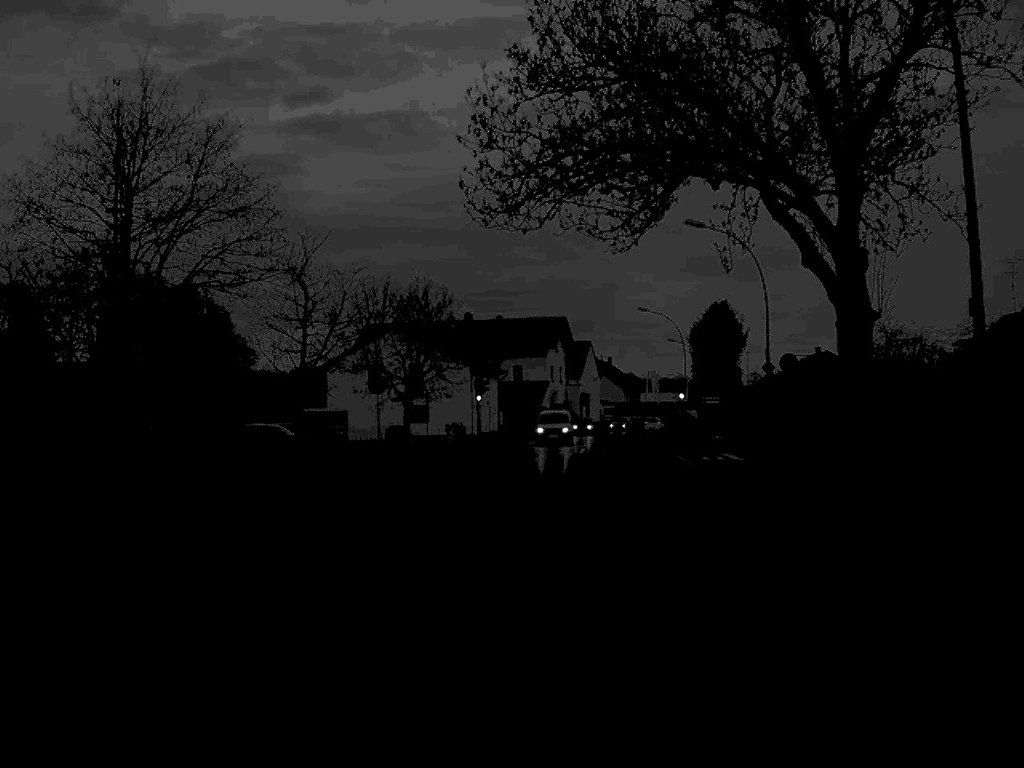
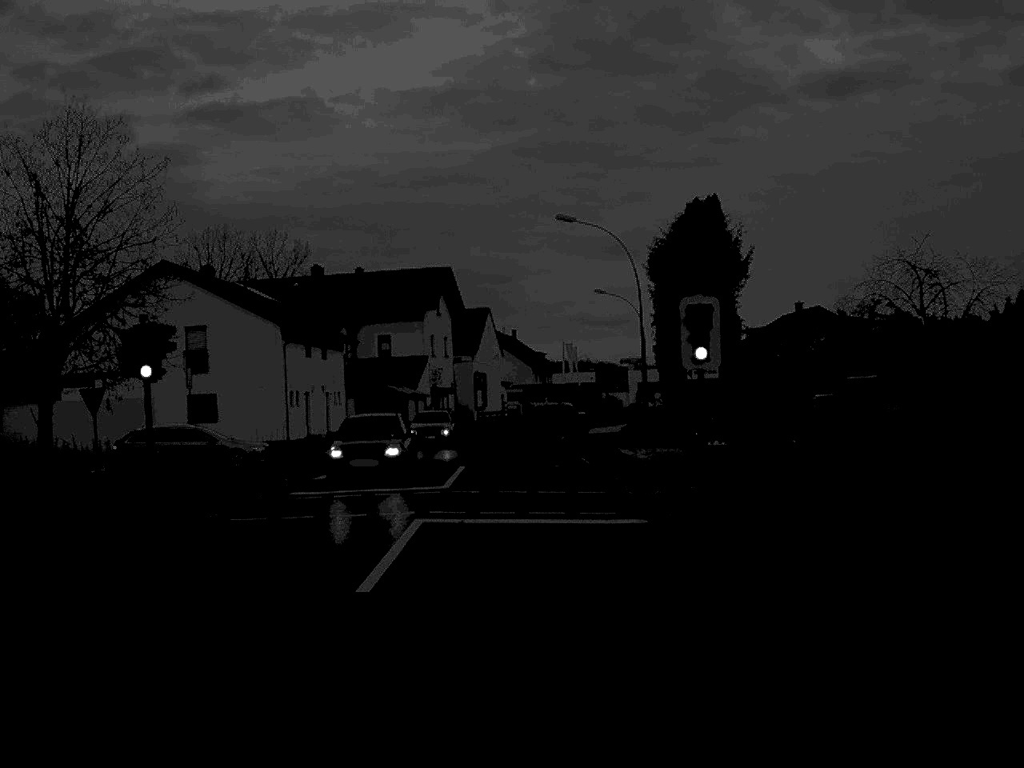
(+2.5, +36.1) m; +4°
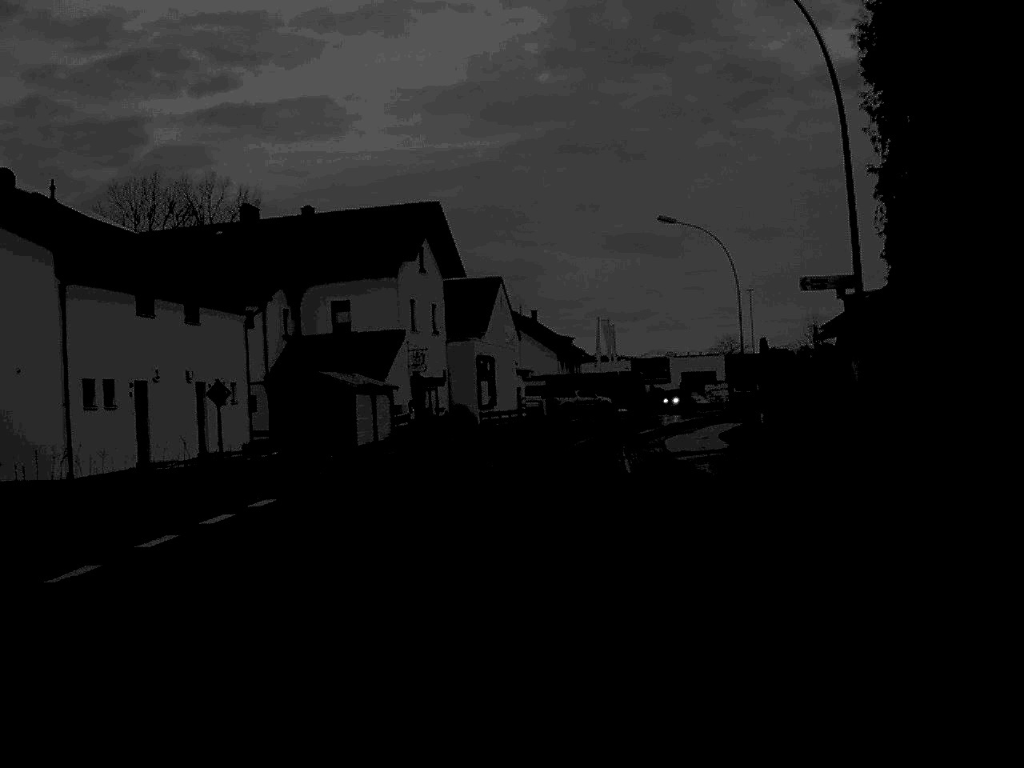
(-0.2, +29.5) m; -1°
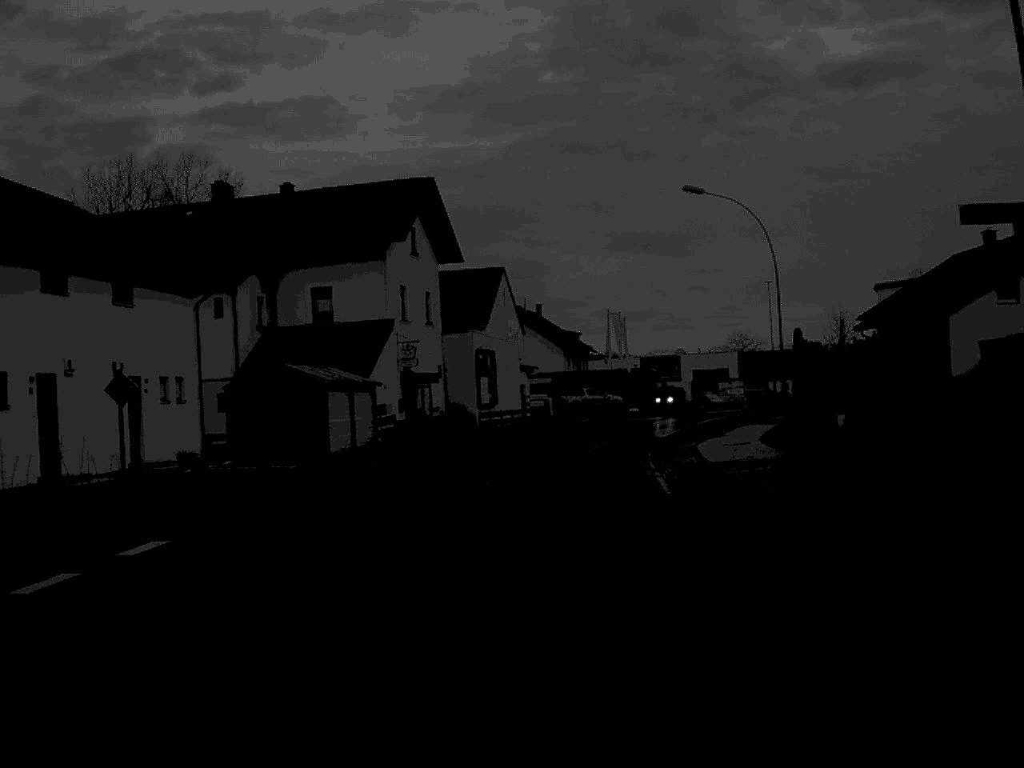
(0.0, +7.0) m; 0°
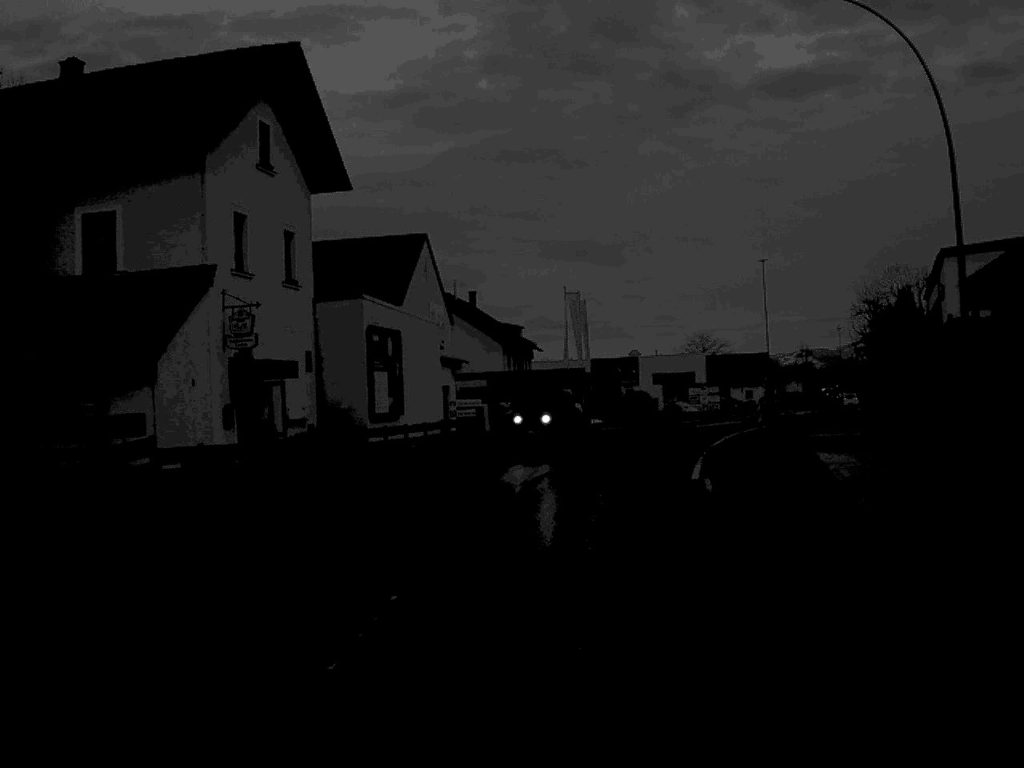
(+0.4, +23.0) m; +3°
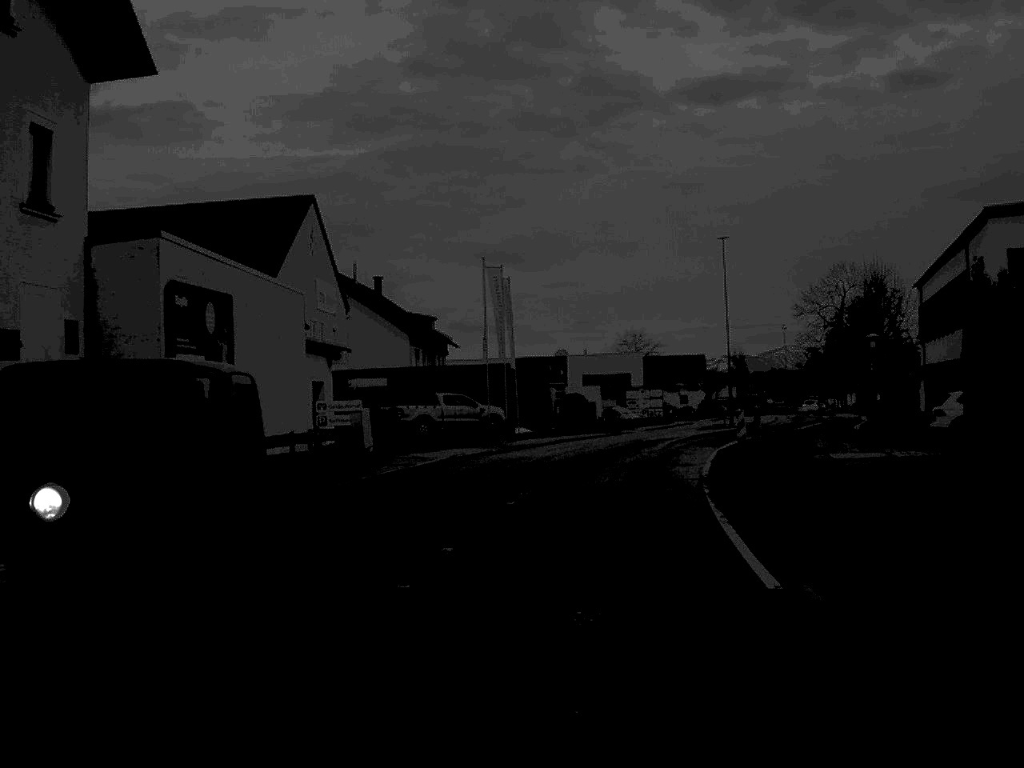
(+0.5, +14.5) m; +4°
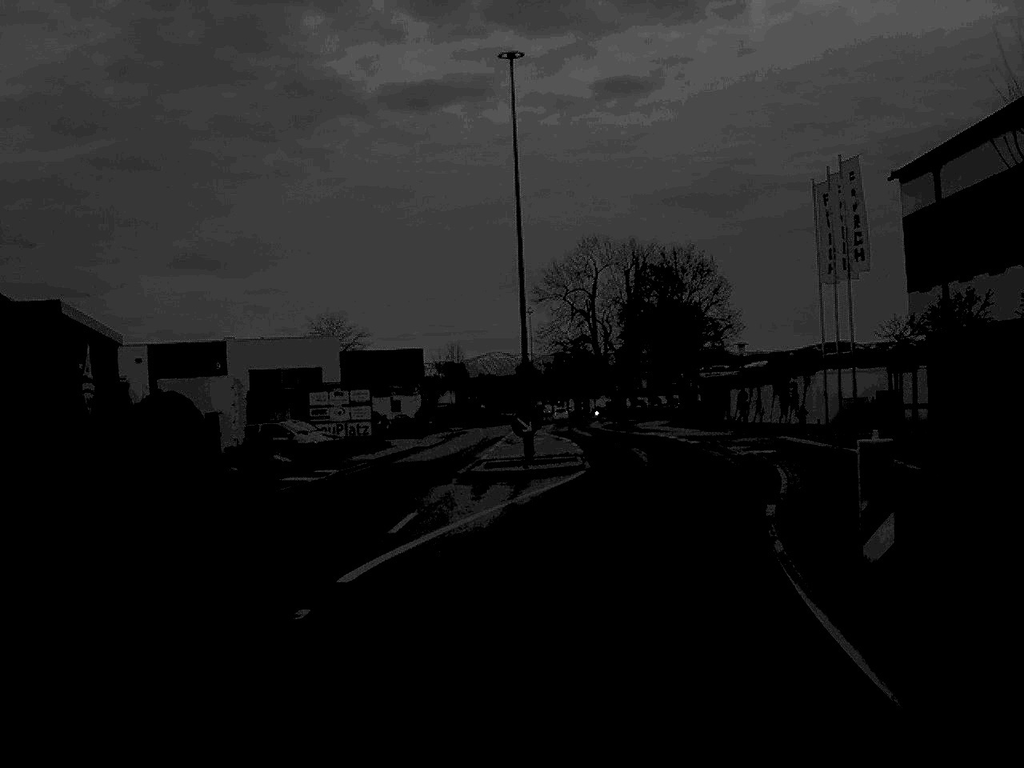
(+3.7, +39.1) m; +13°
